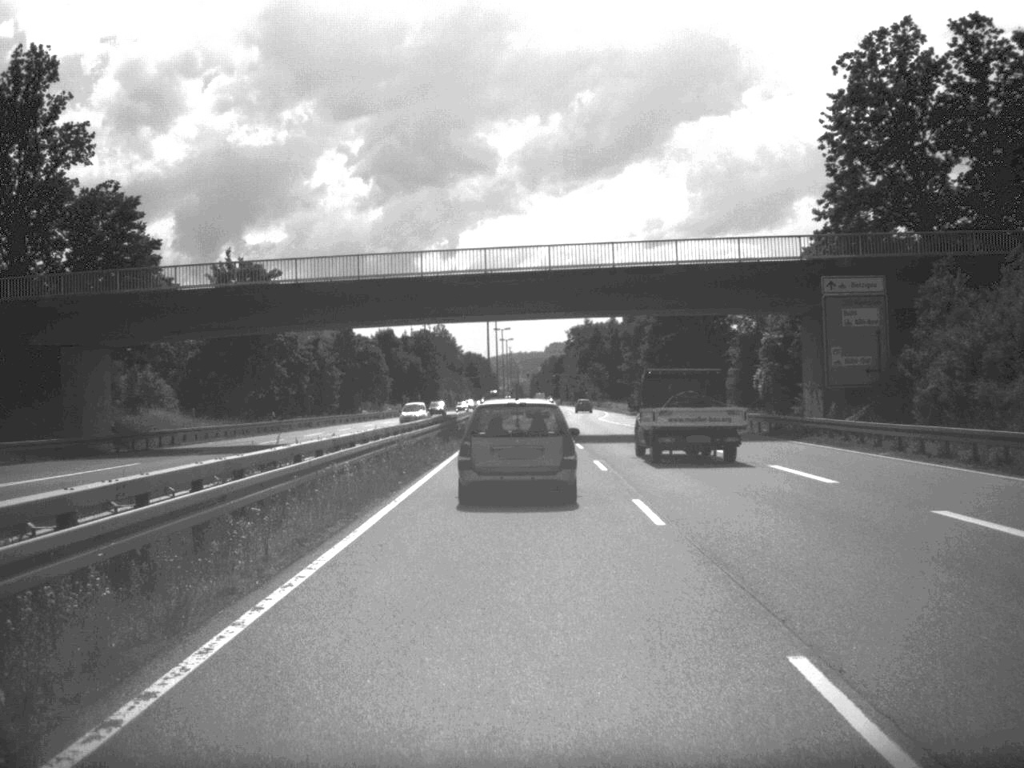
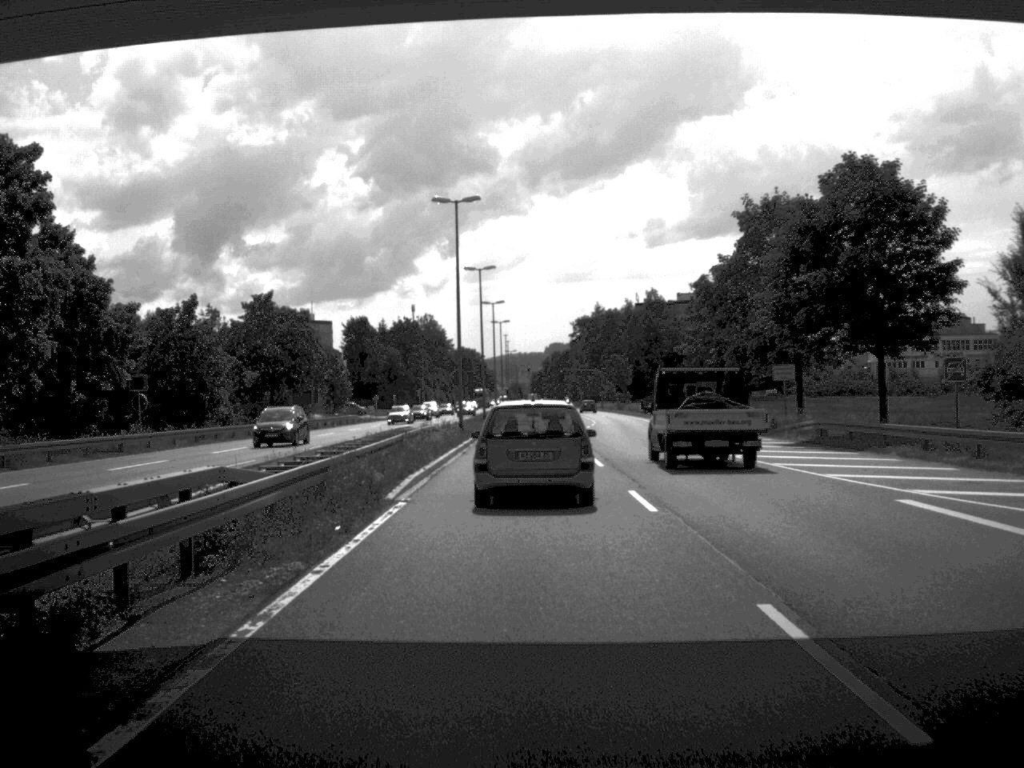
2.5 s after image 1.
(-0.1, +44.7) m; 0°
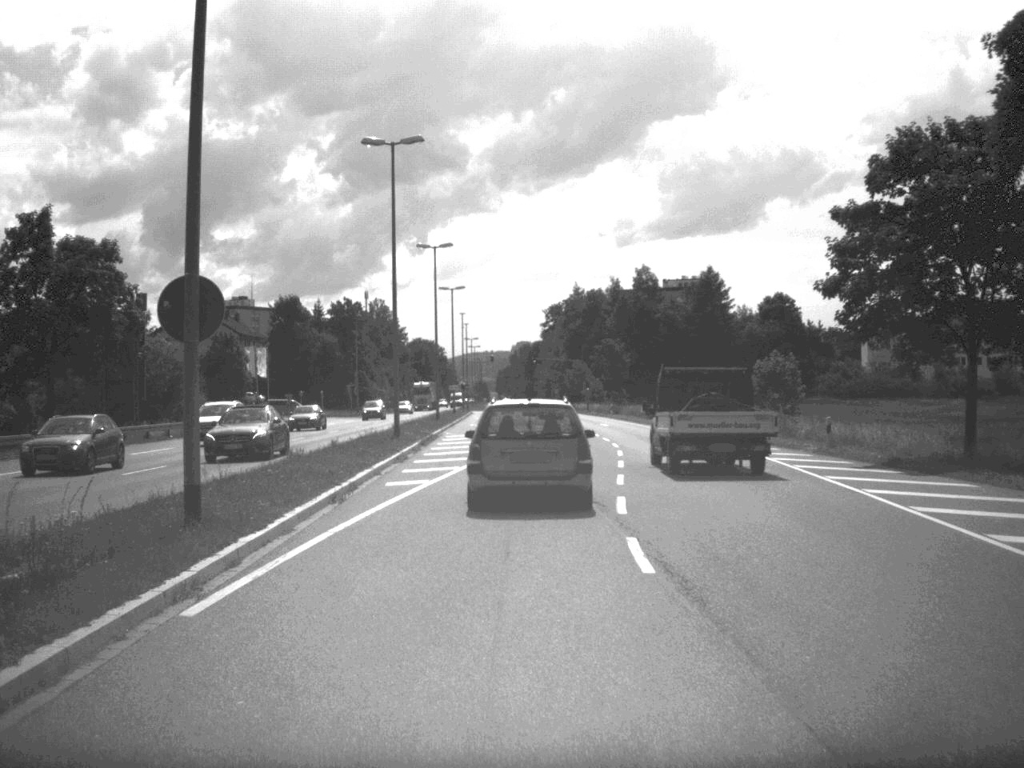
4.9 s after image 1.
(+0.4, +41.1) m; +1°
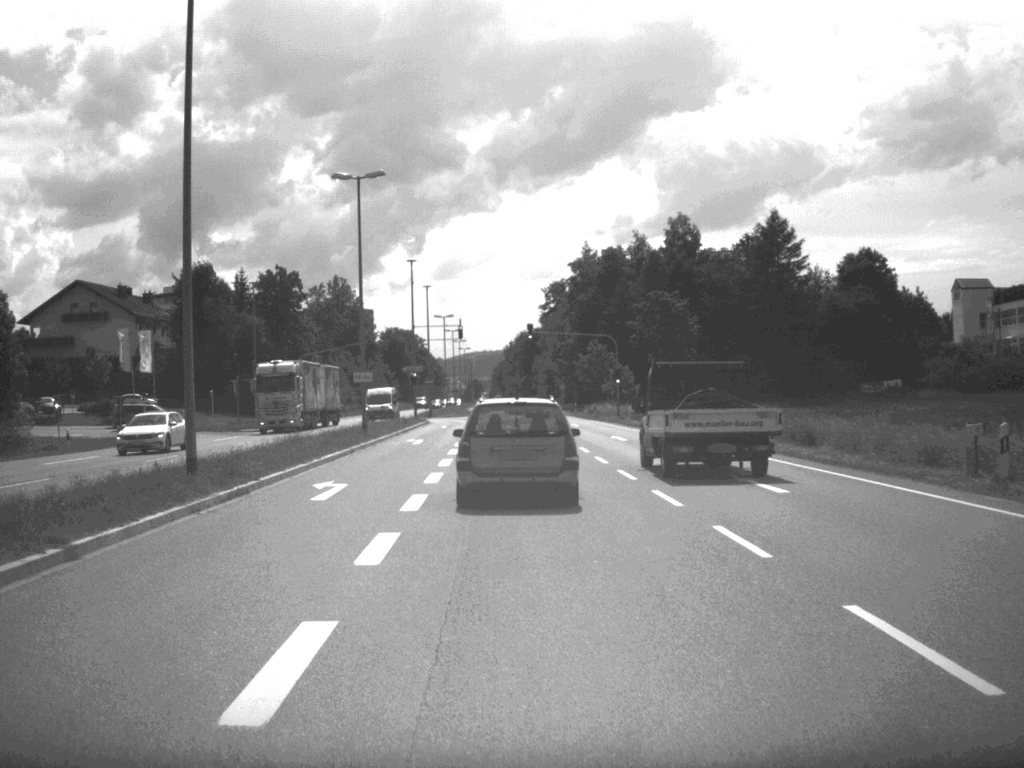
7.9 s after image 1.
(+0.5, +51.7) m; 0°
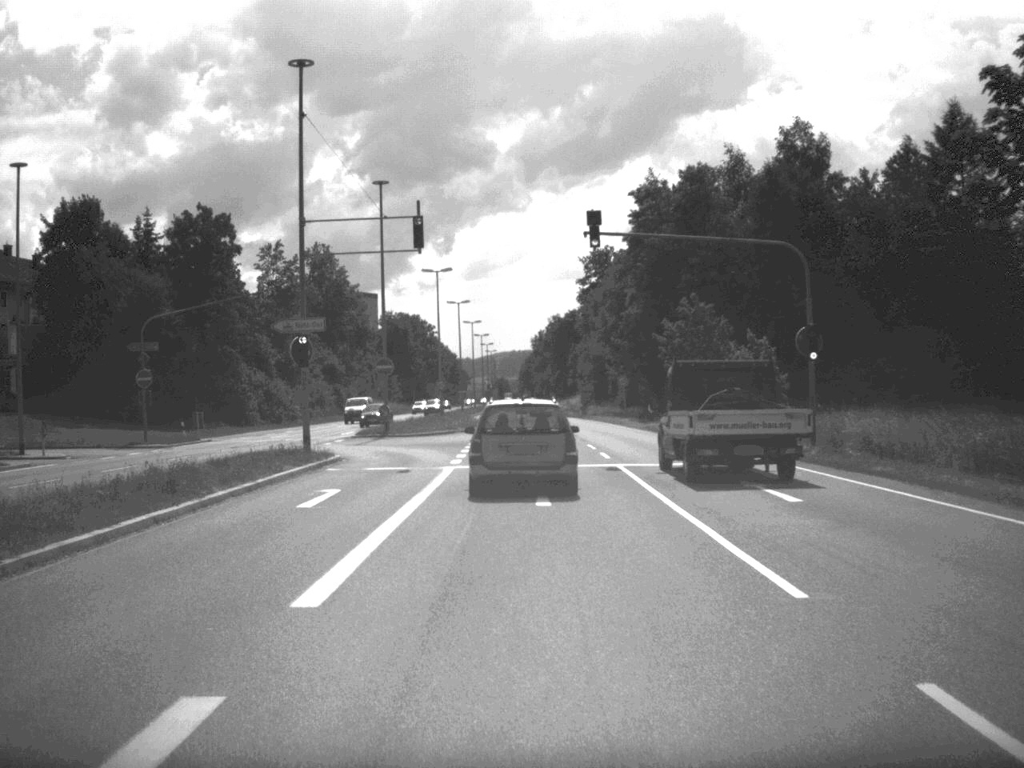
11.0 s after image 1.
(-0.7, +49.2) m; -1°
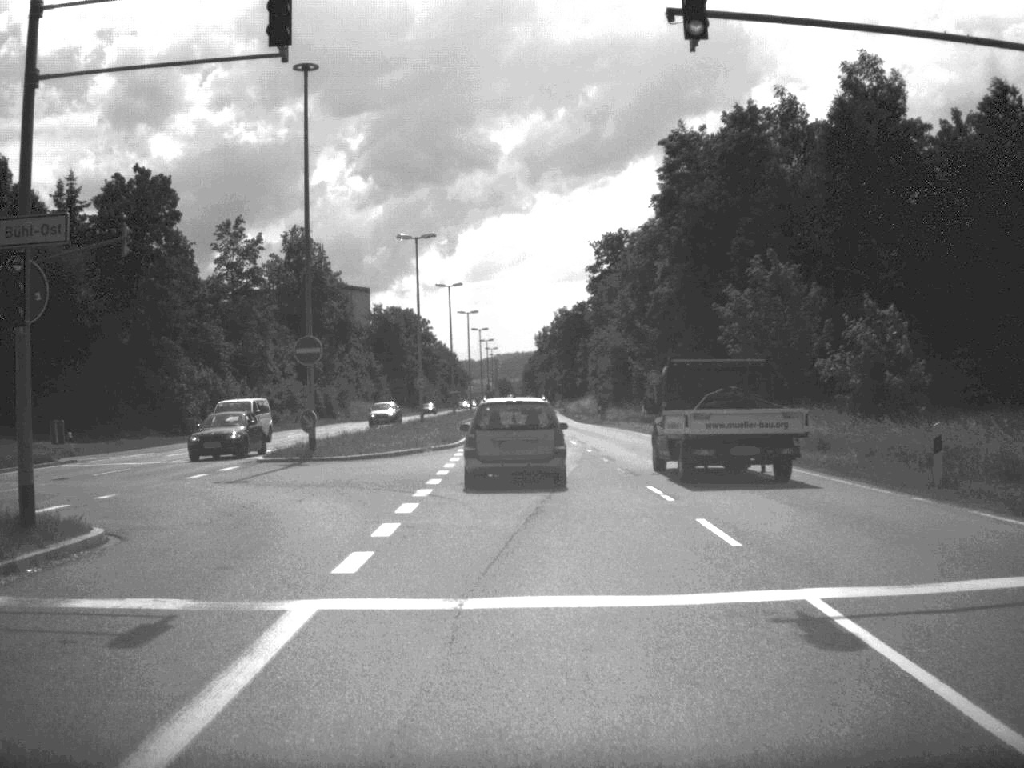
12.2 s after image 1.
(0.0, +18.9) m; 0°
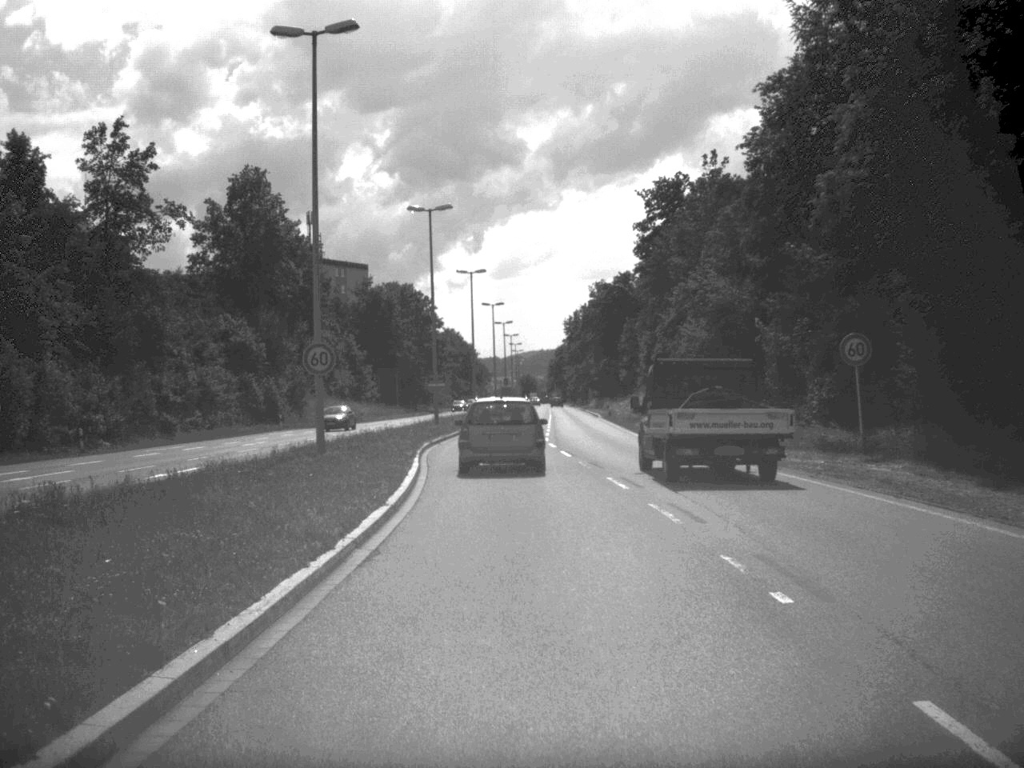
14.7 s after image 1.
(-0.2, +38.6) m; -1°
